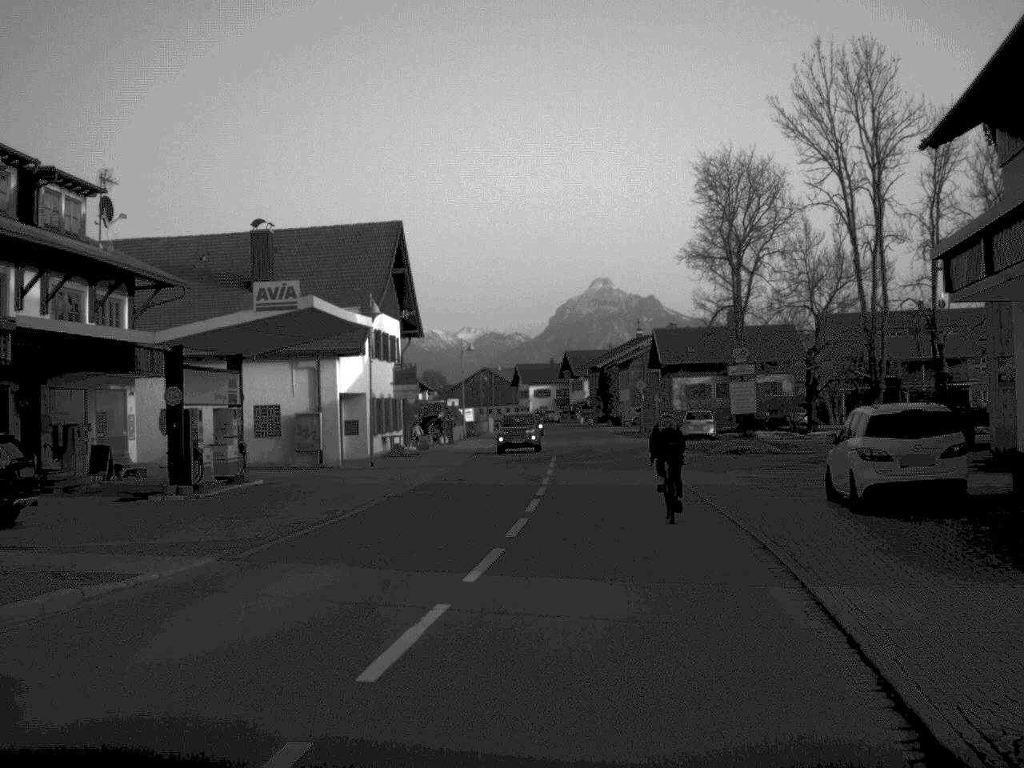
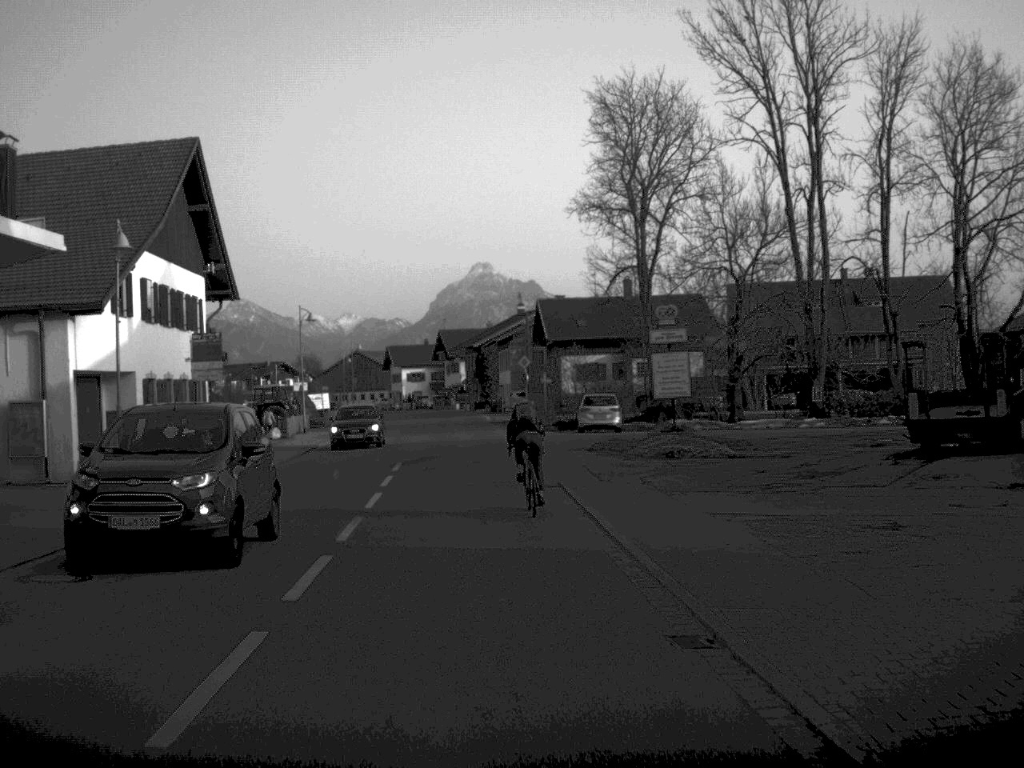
(+1.0, +14.9) m; +5°
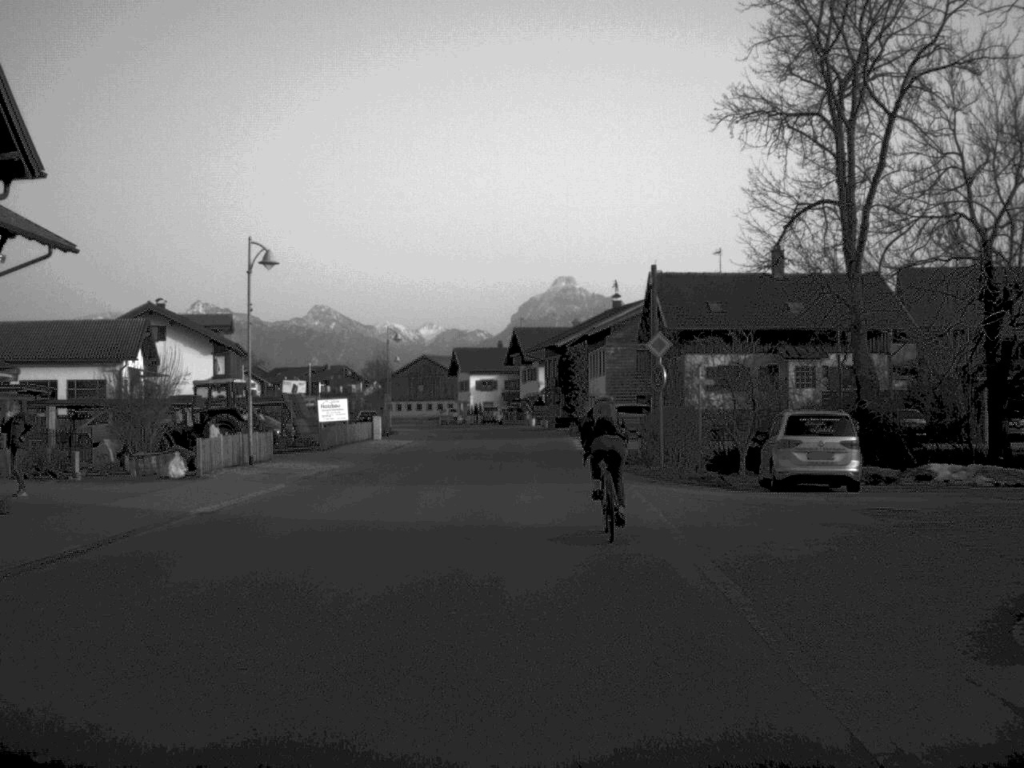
(-1.1, +26.6) m; -3°
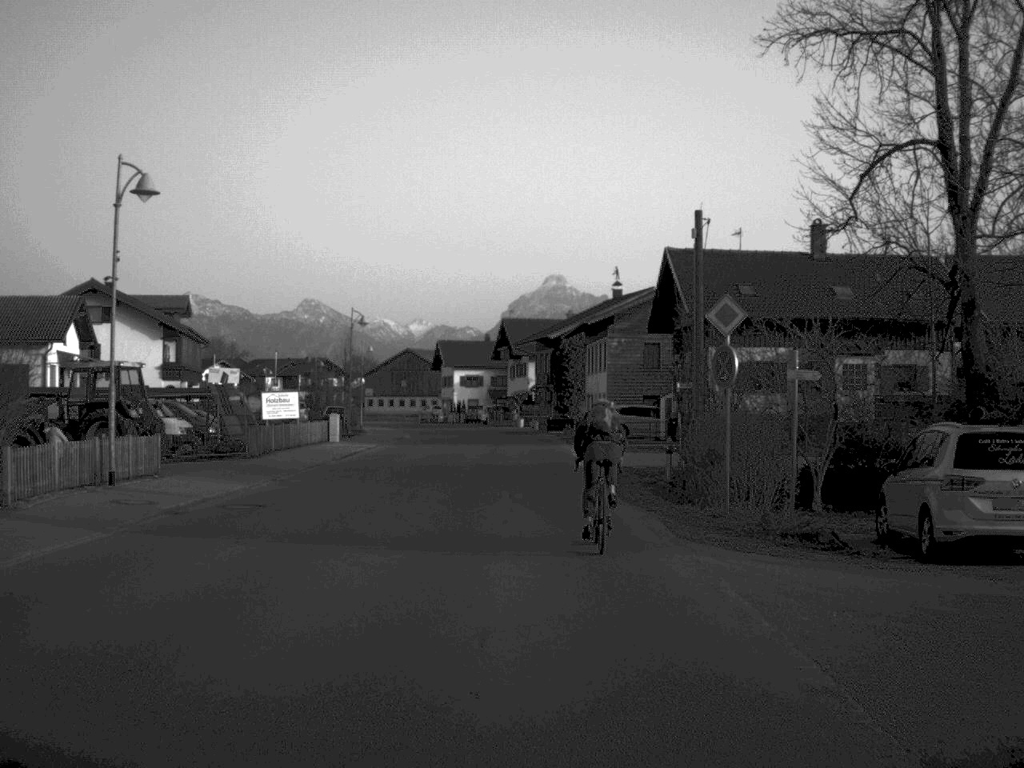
(0.0, +10.5) m; +1°
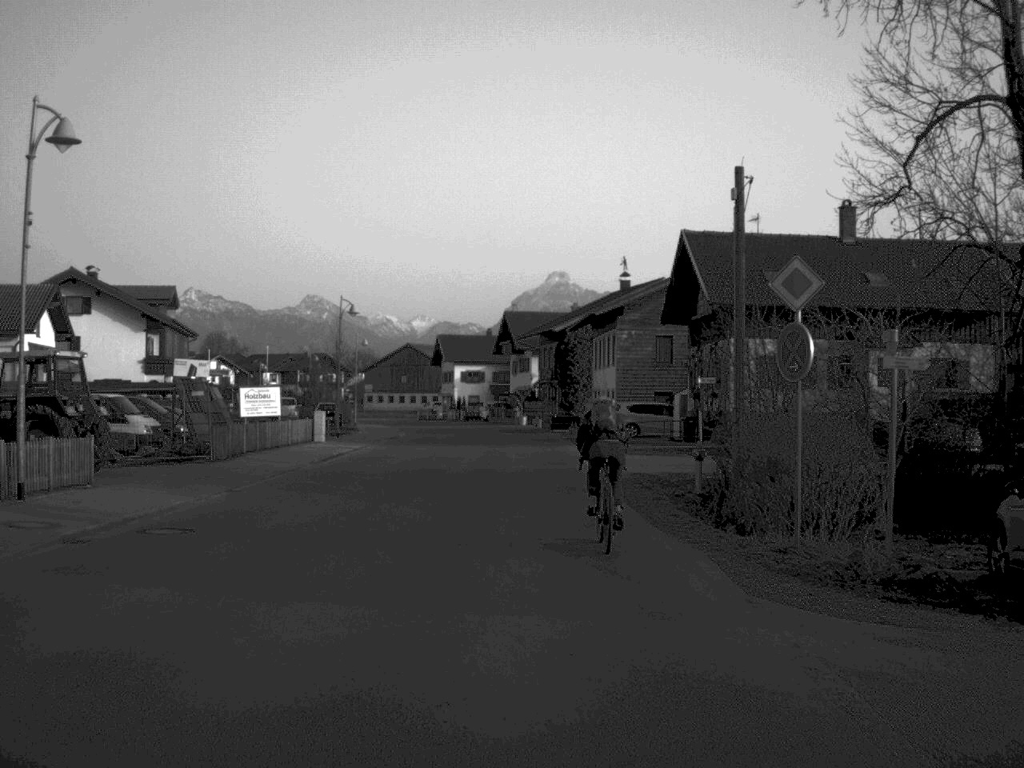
(0.0, +4.4) m; 0°
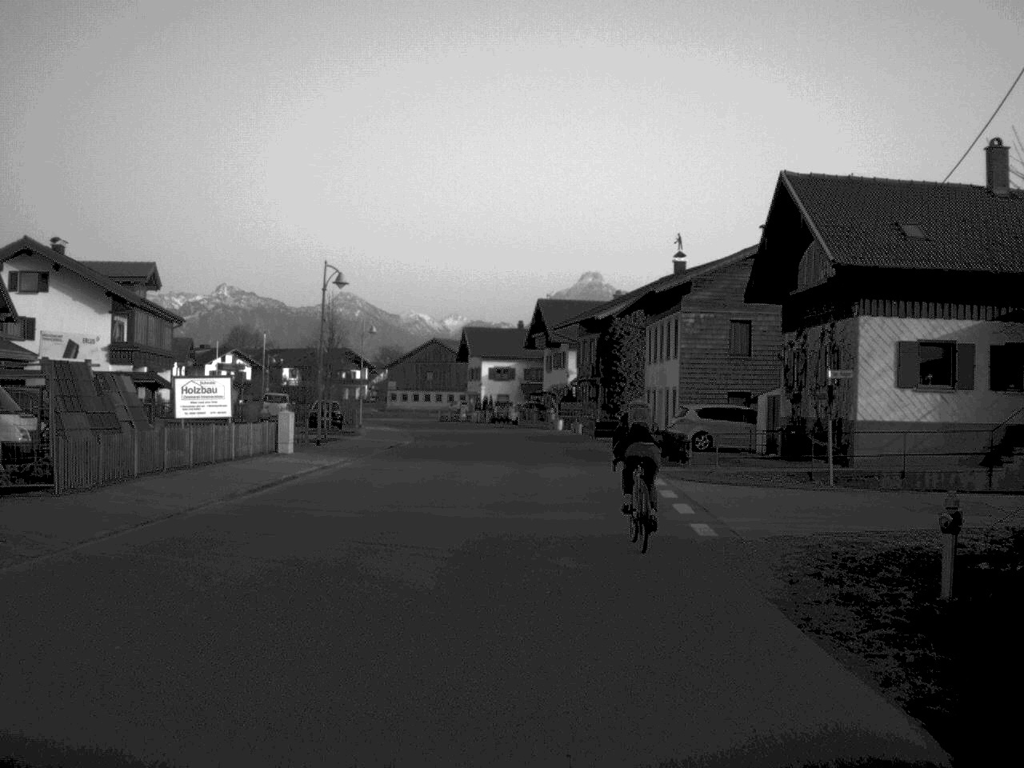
(-0.2, +12.7) m; -1°
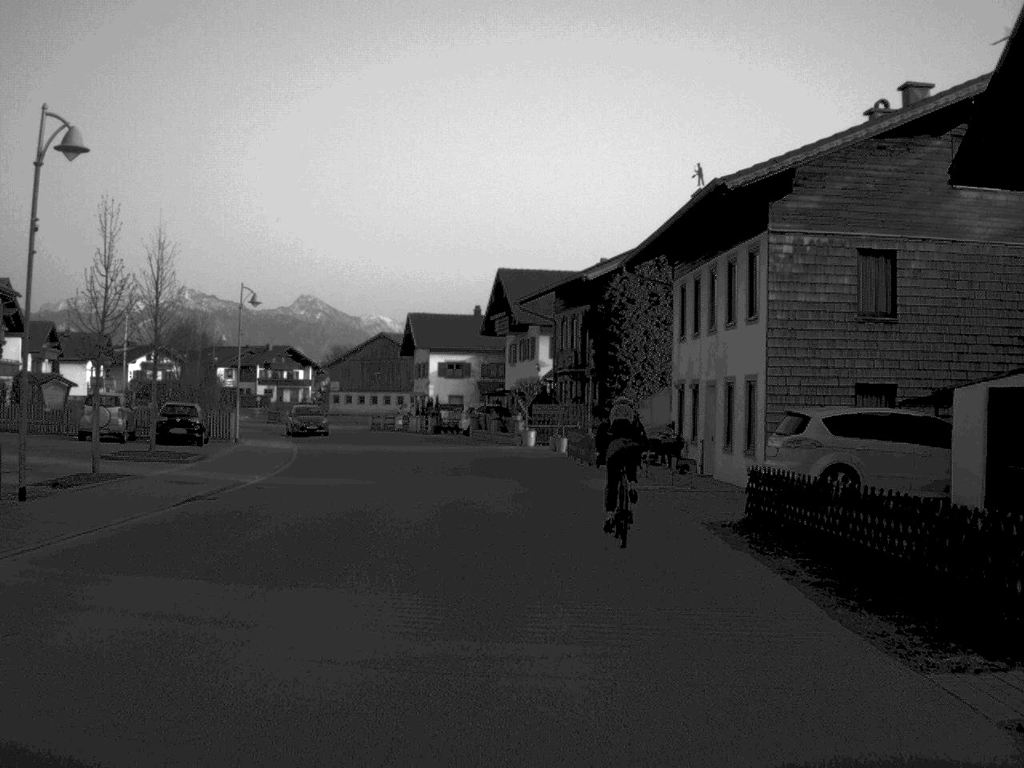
(+0.3, +22.4) m; +2°
